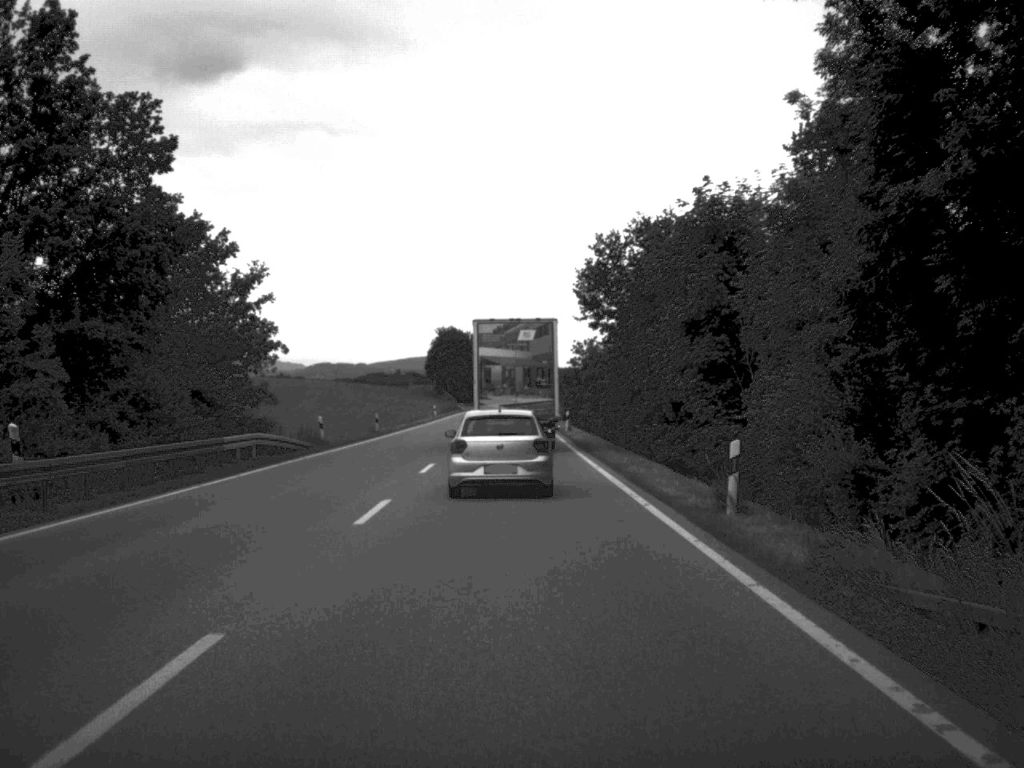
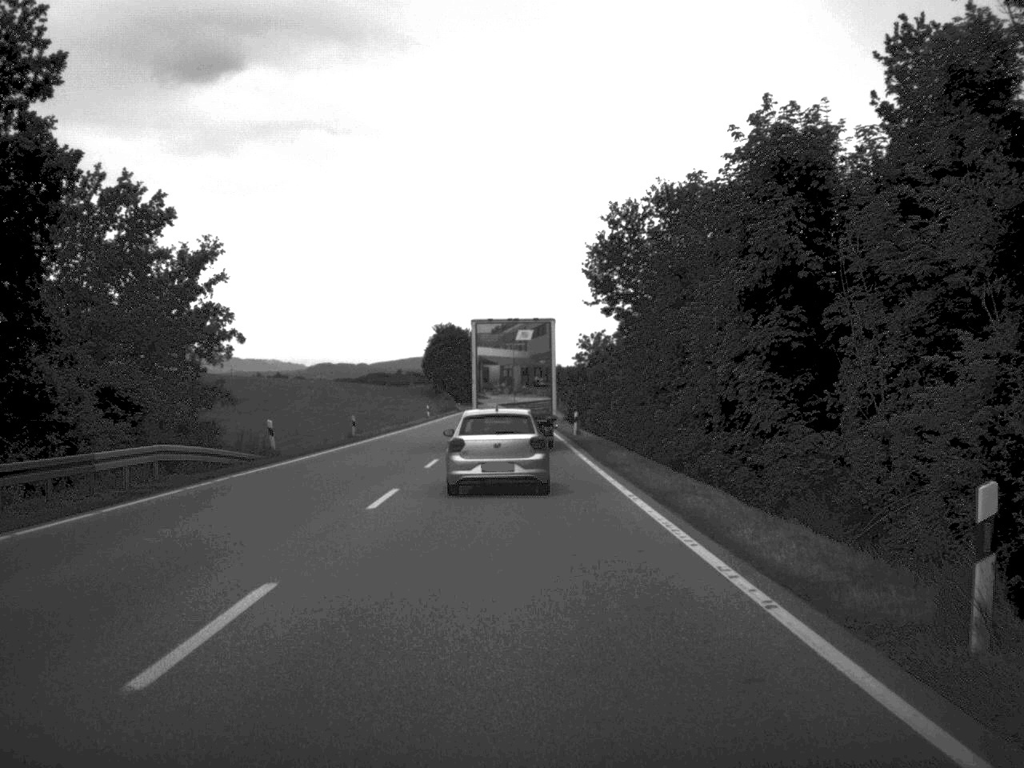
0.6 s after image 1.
(0.0, +9.5) m; 0°
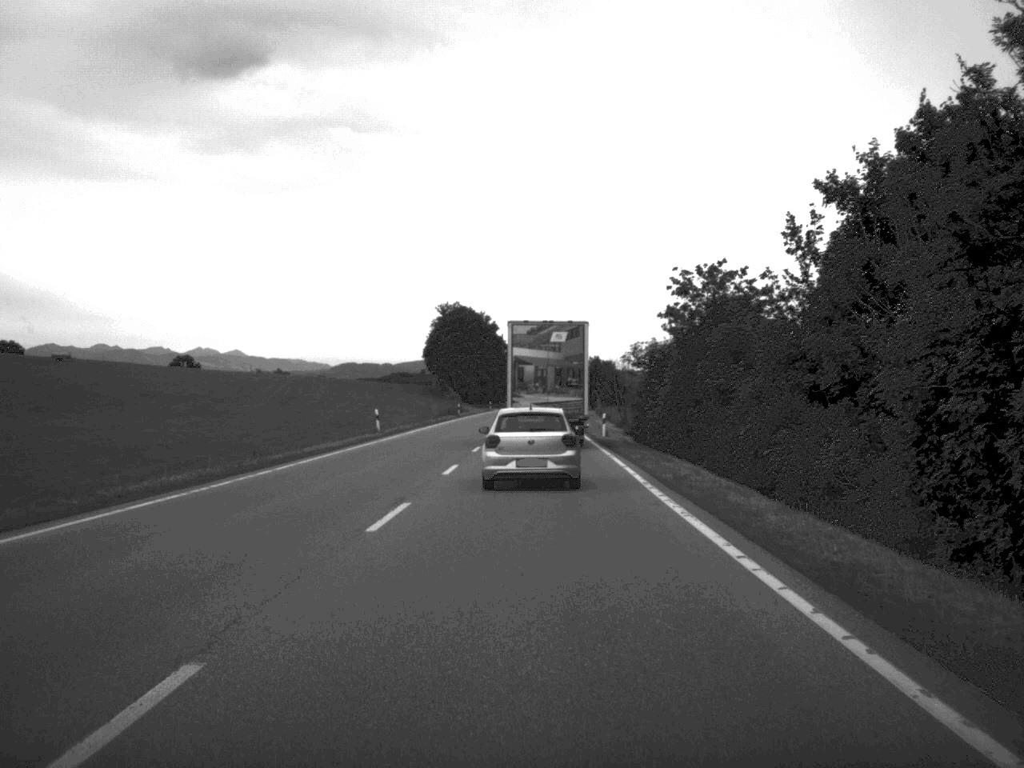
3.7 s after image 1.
(-0.6, +50.5) m; -1°
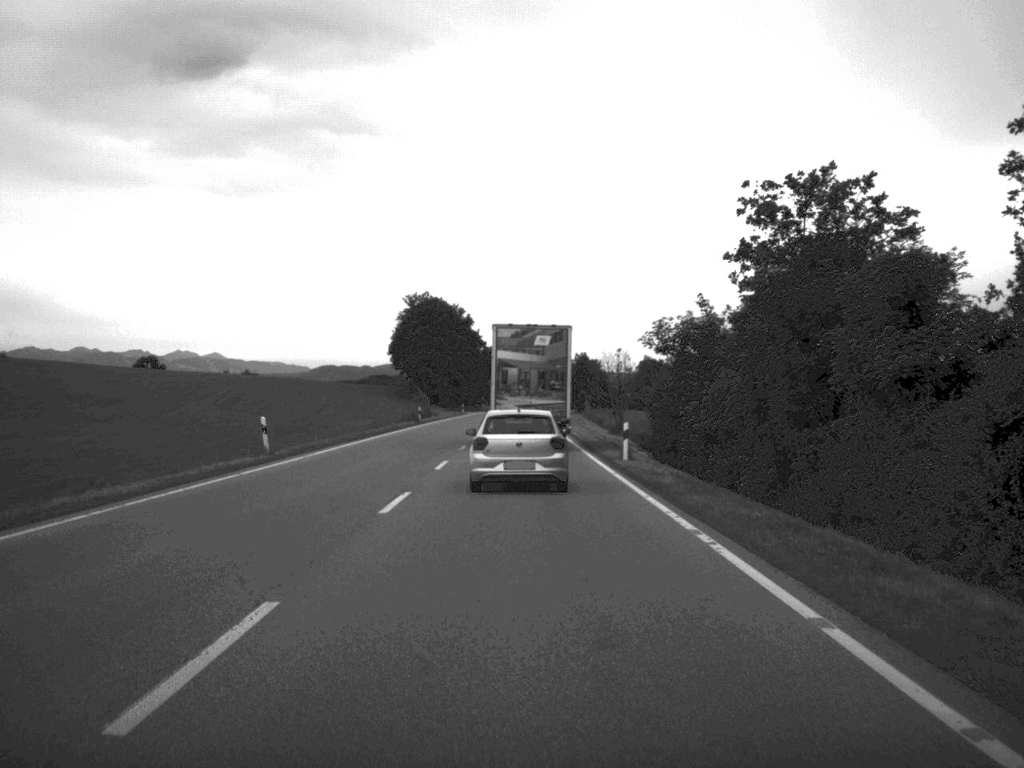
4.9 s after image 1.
(+0.1, +20.9) m; +1°
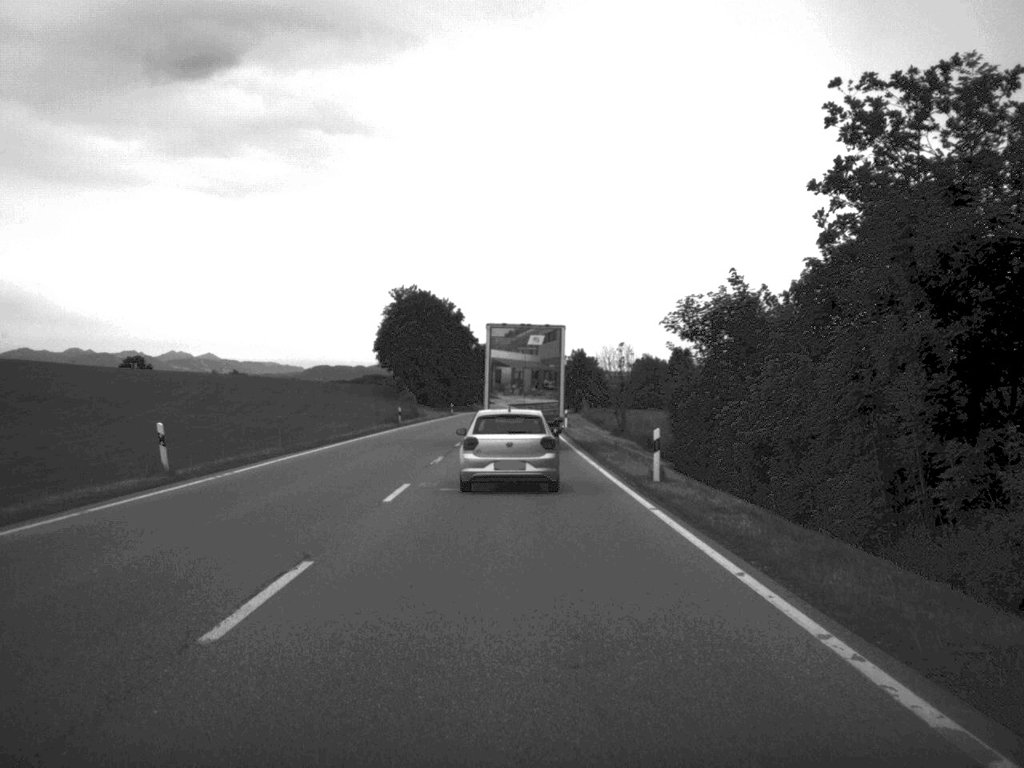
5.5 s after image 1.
(0.0, +9.6) m; 0°
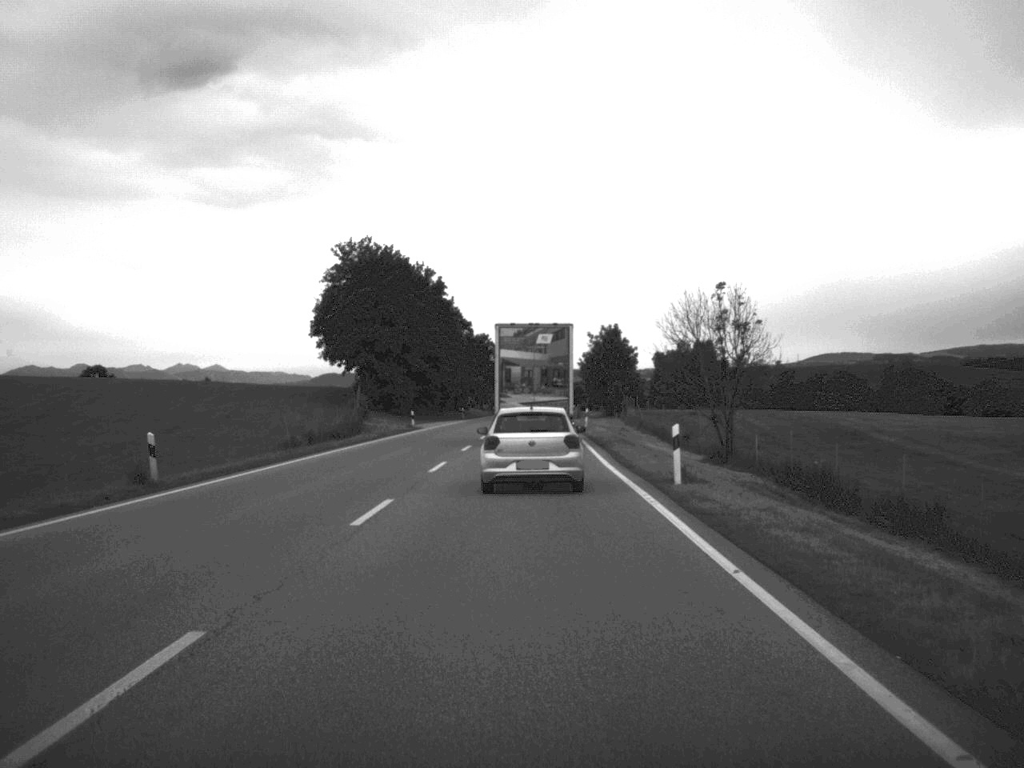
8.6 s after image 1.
(-0.3, +51.0) m; -1°
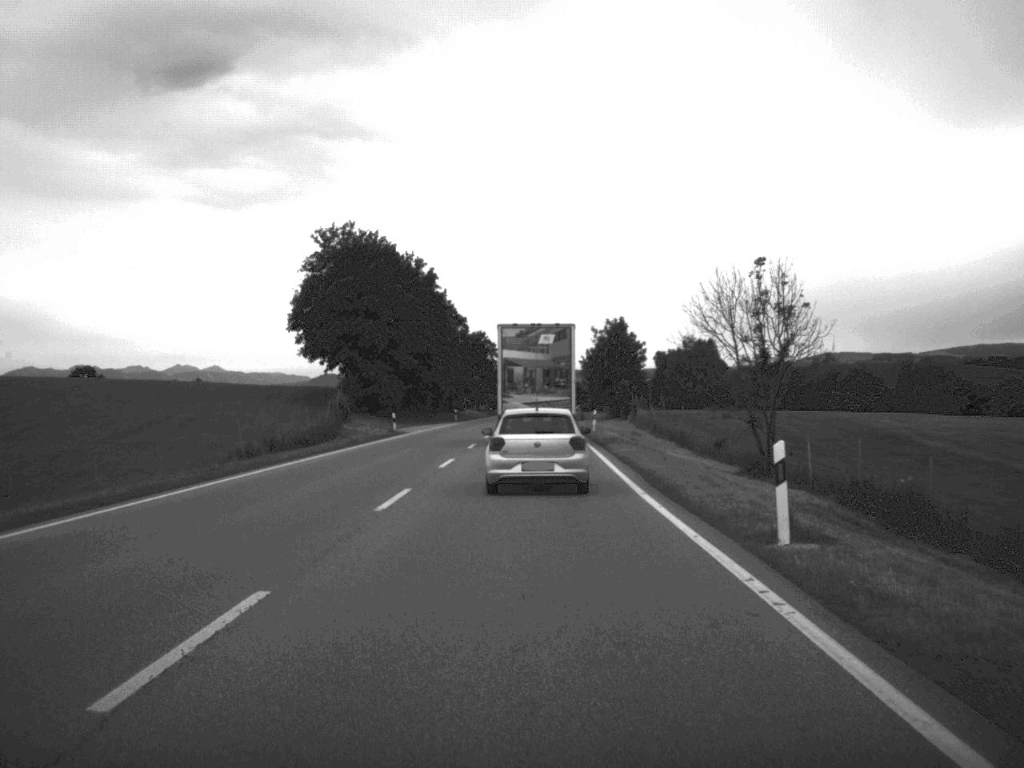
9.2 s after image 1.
(0.0, +9.6) m; 0°
